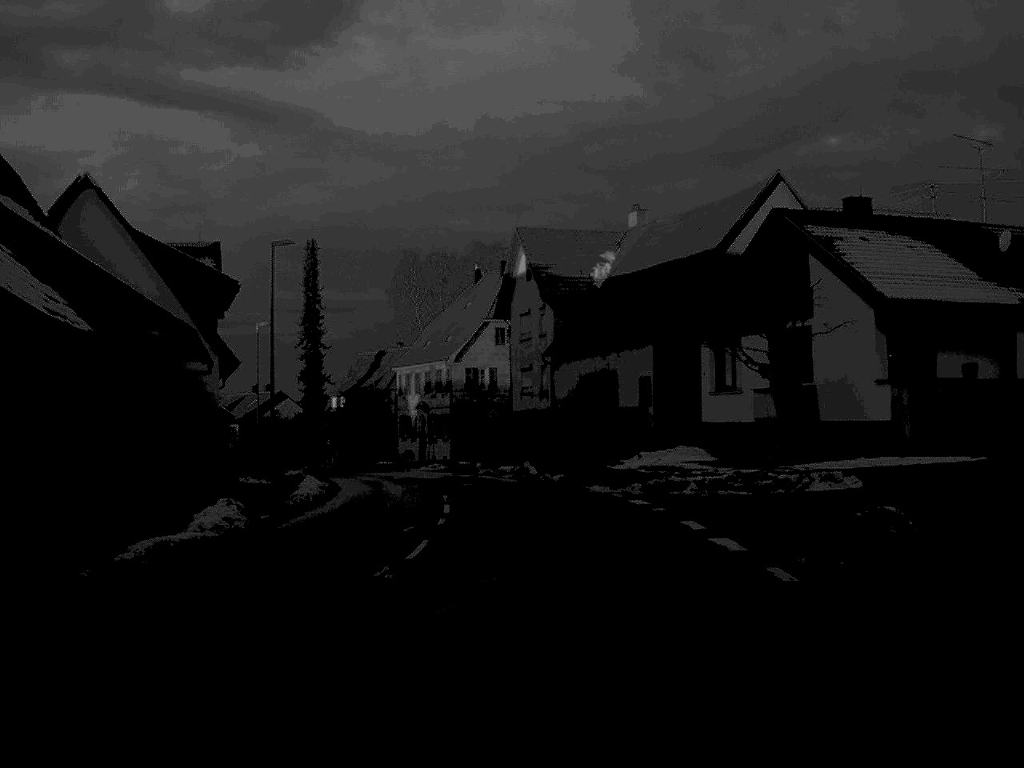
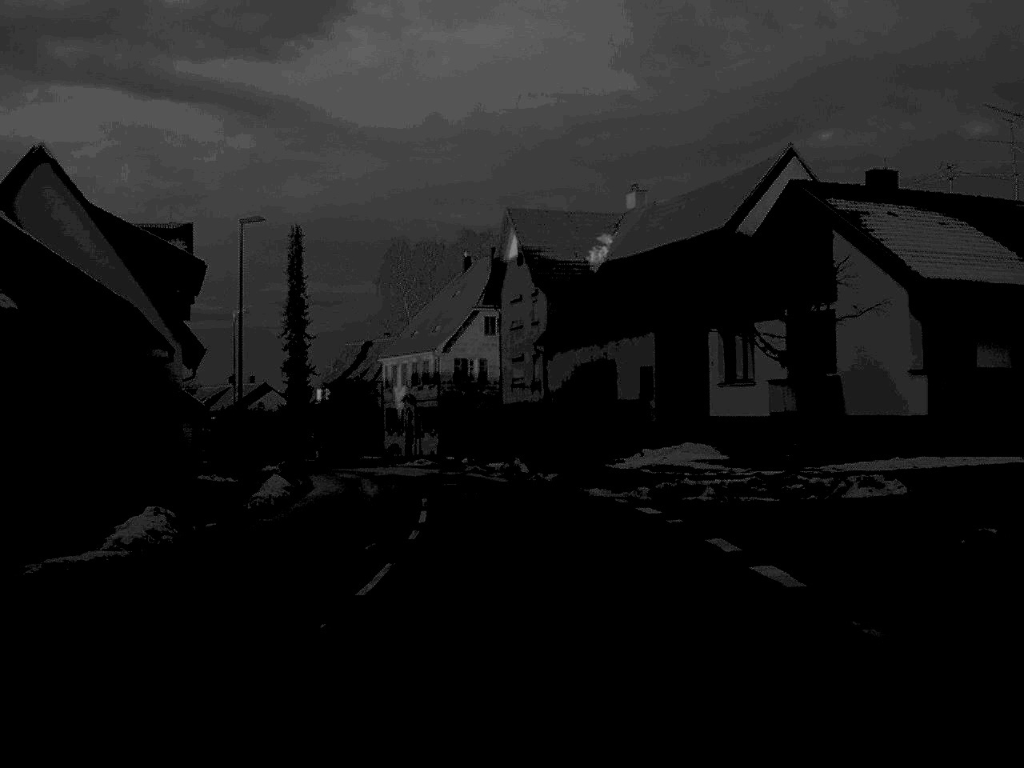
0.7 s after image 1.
(0.0, +3.7) m; 0°
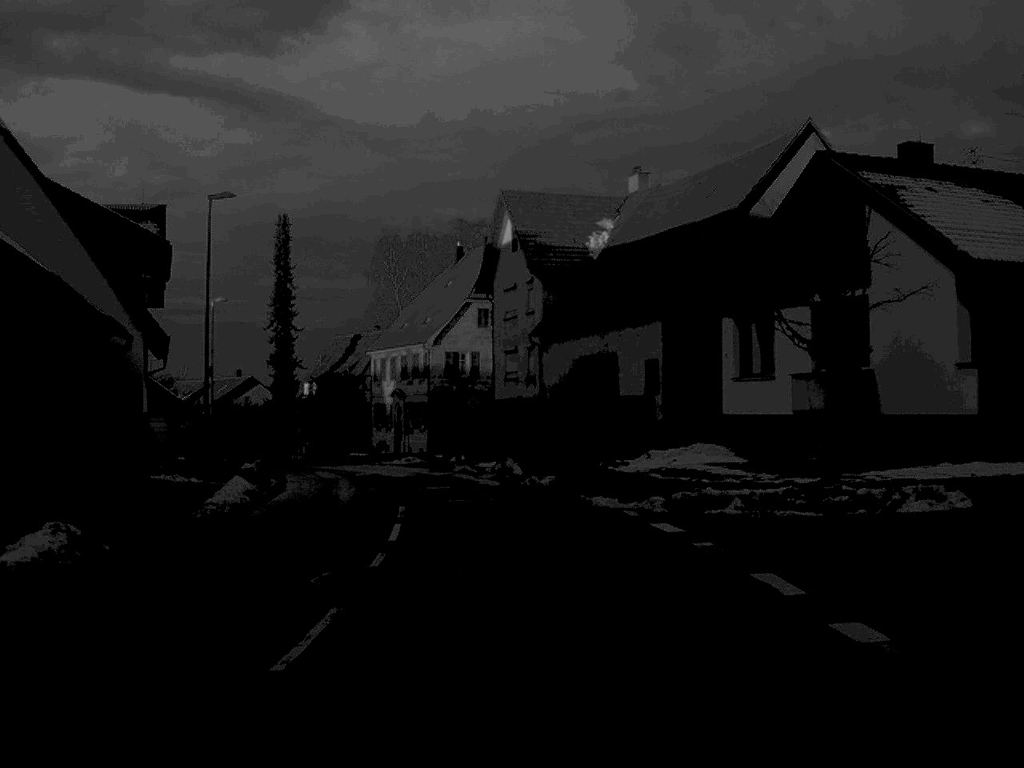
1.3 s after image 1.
(0.0, +3.6) m; 0°
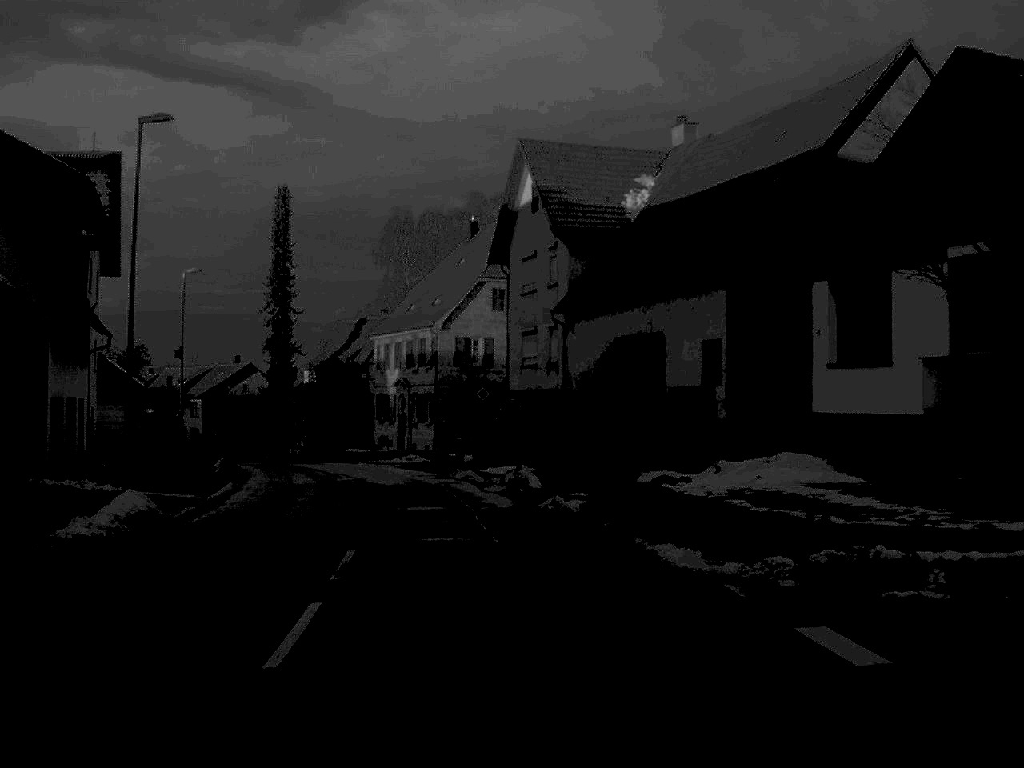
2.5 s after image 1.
(0.0, +9.0) m; -1°
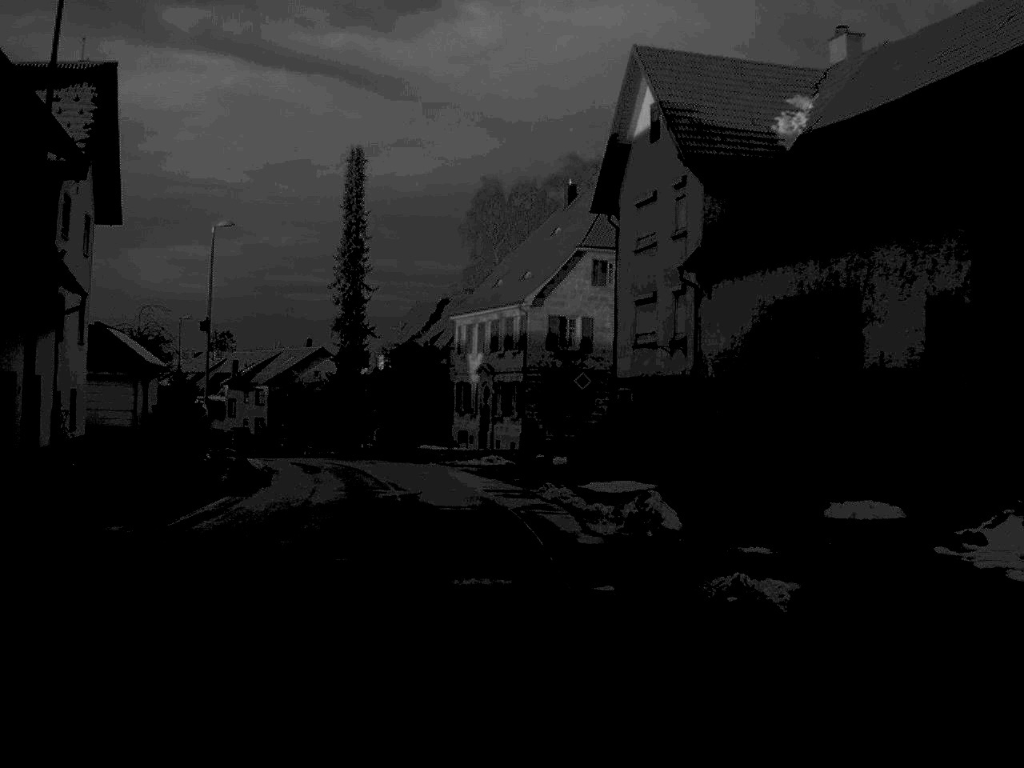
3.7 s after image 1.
(-0.4, +10.8) m; -4°
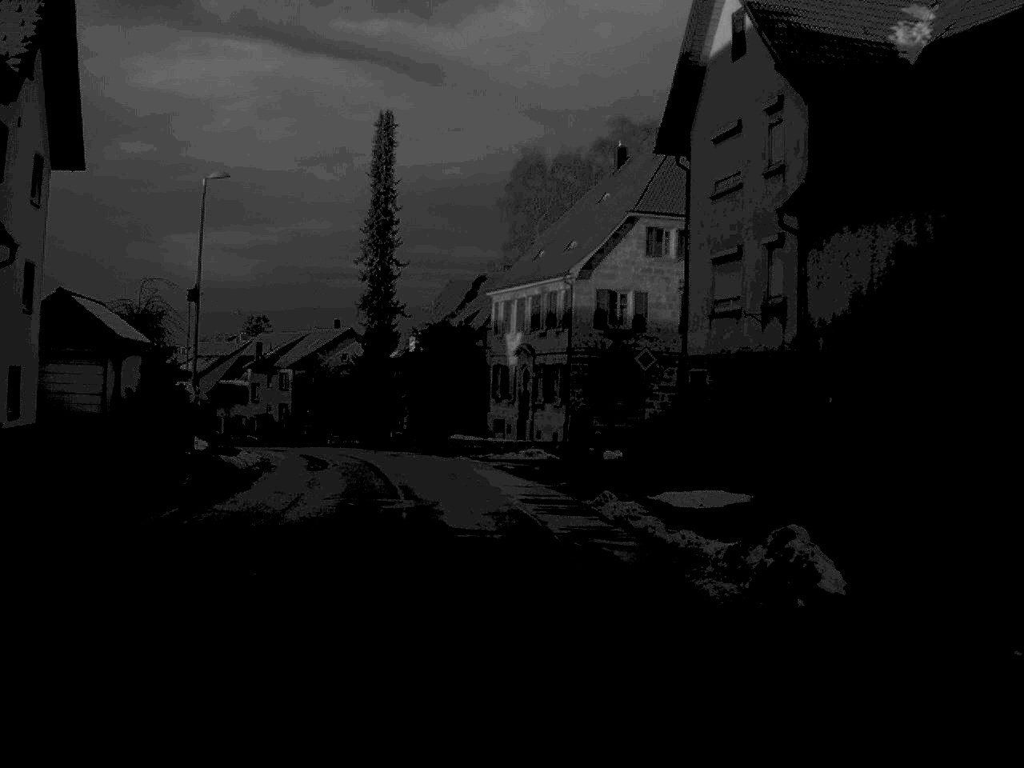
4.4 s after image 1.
(-0.1, +7.0) m; -2°
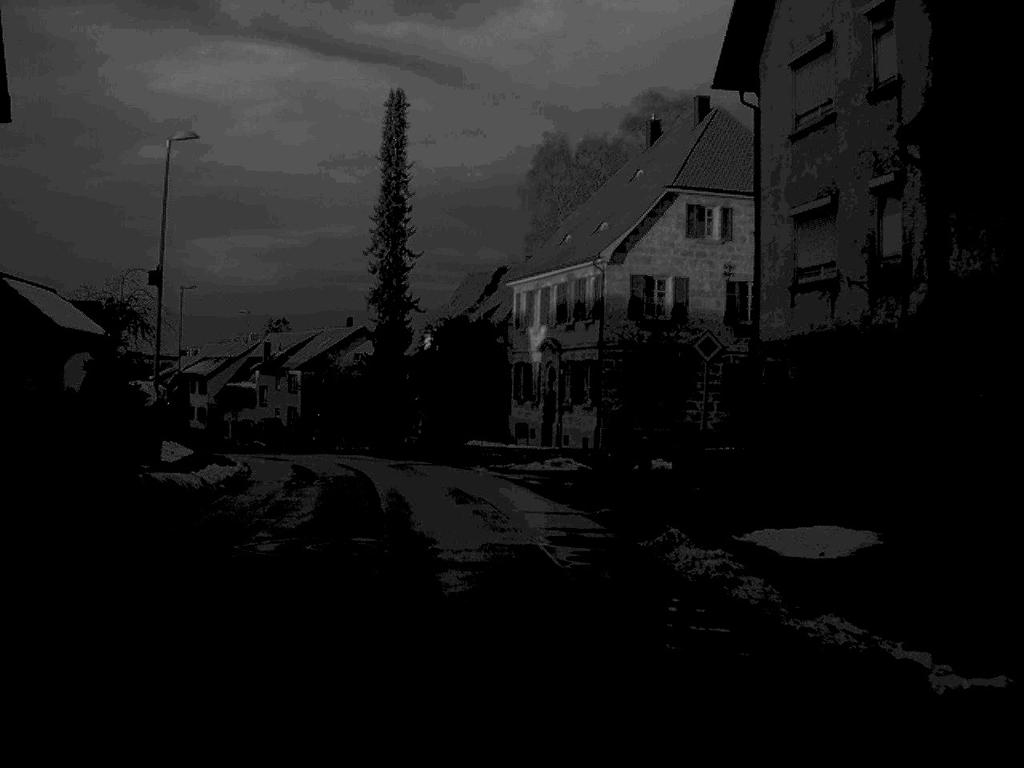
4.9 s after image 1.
(-0.1, +6.3) m; -1°
